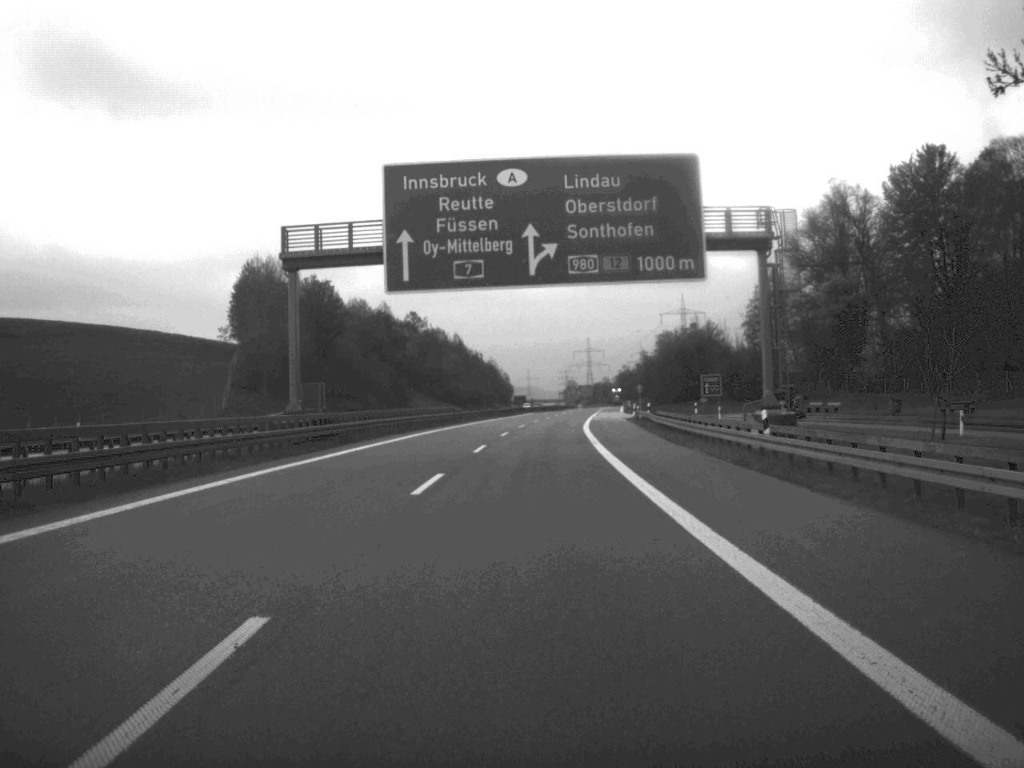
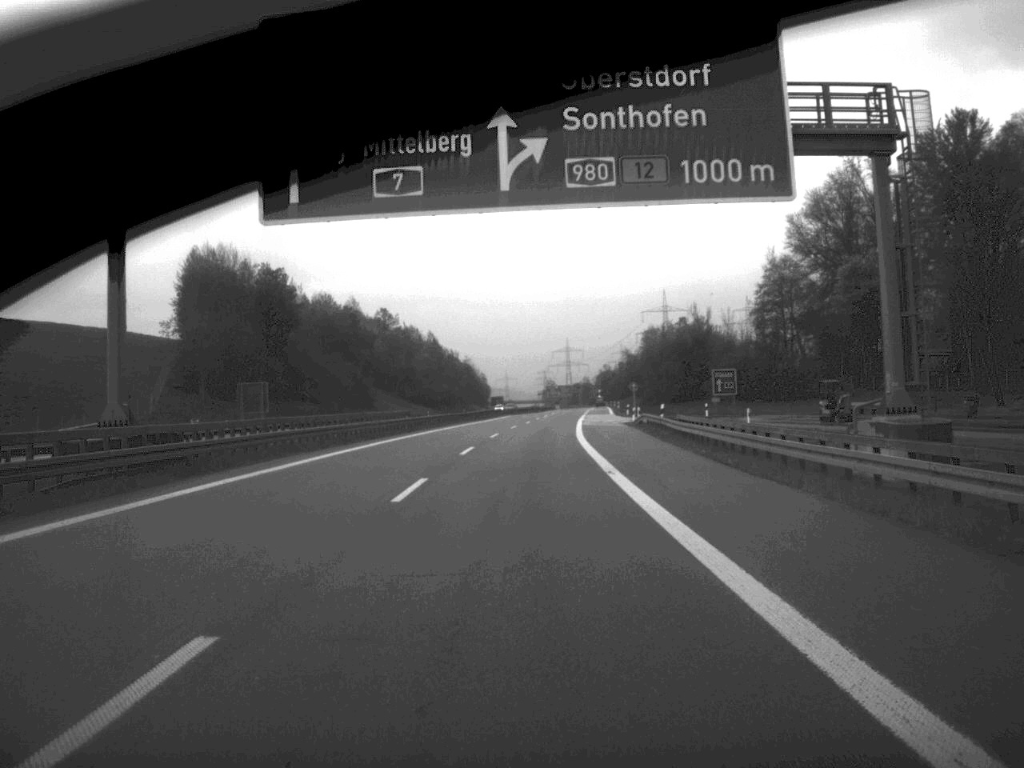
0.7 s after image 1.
(+0.2, +18.5) m; +1°
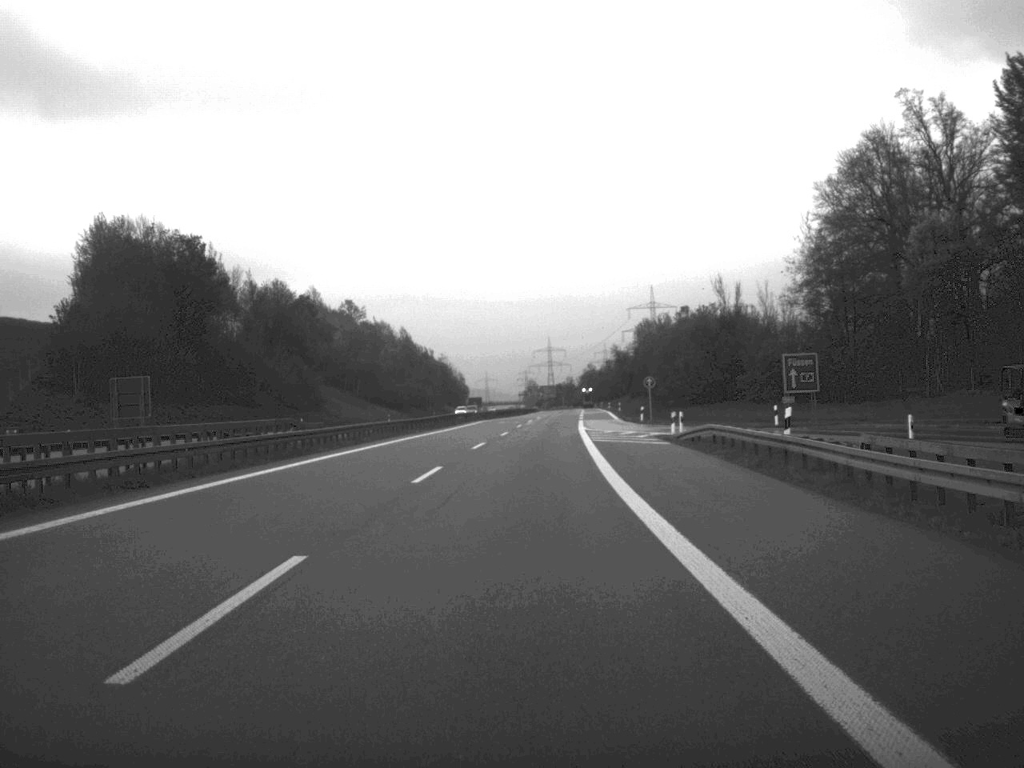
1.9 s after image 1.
(+0.2, +30.7) m; +1°
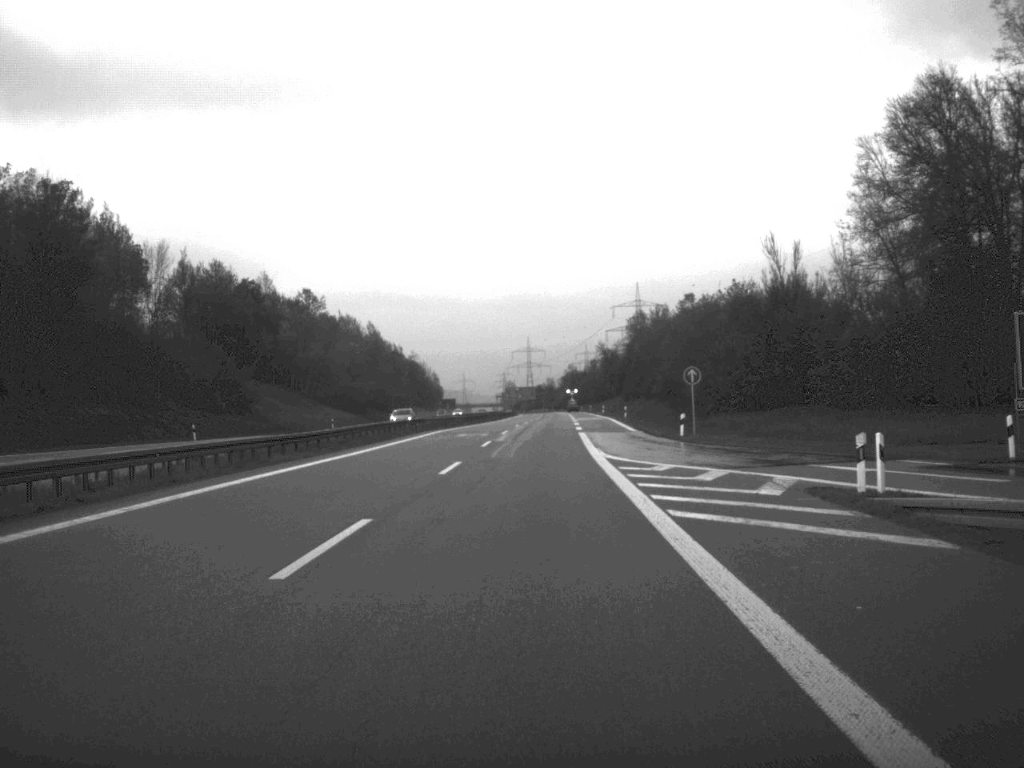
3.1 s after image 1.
(+0.2, +31.1) m; +1°
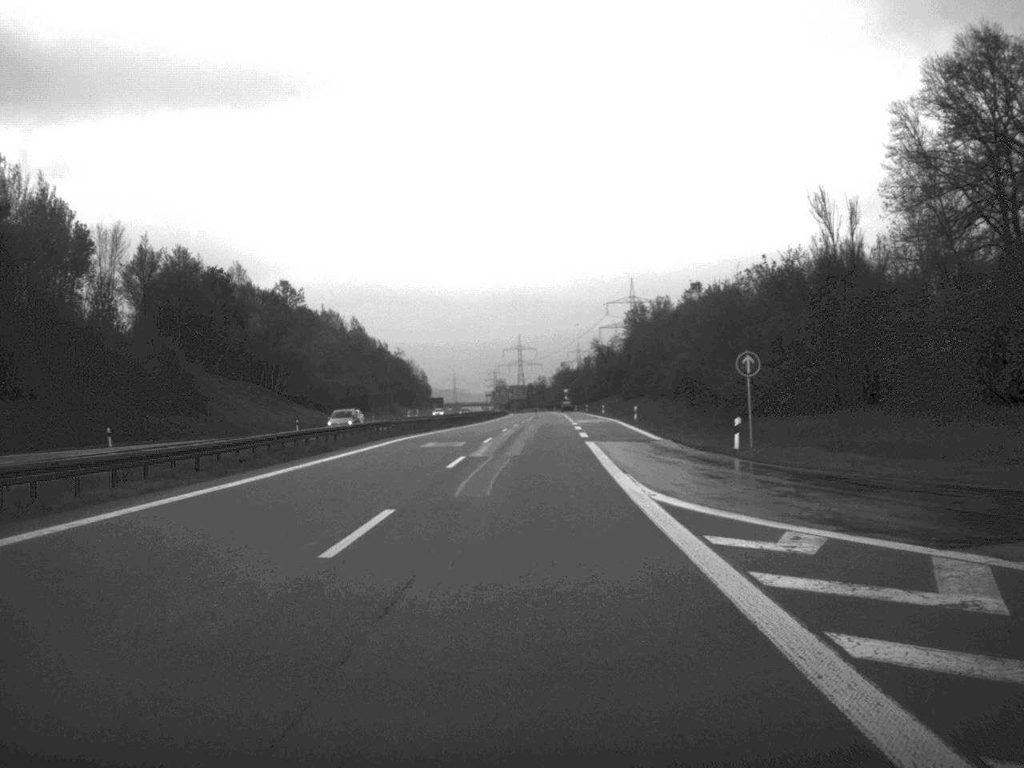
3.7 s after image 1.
(+0.1, +15.8) m; 0°
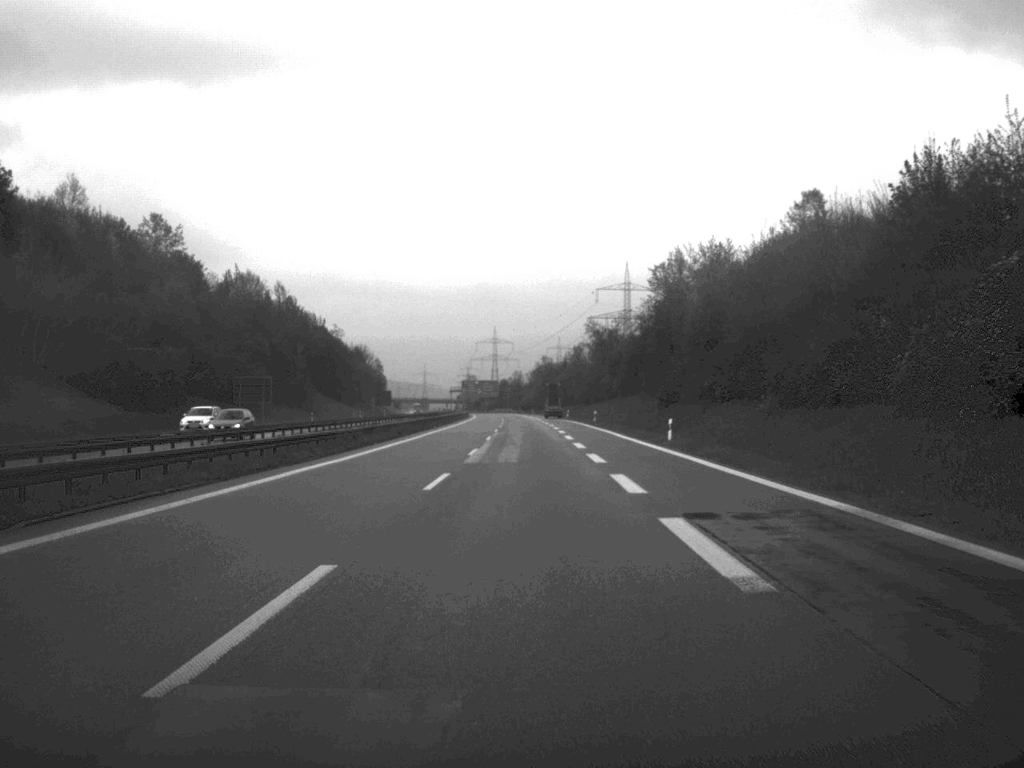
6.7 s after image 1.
(+1.0, +77.5) m; +1°
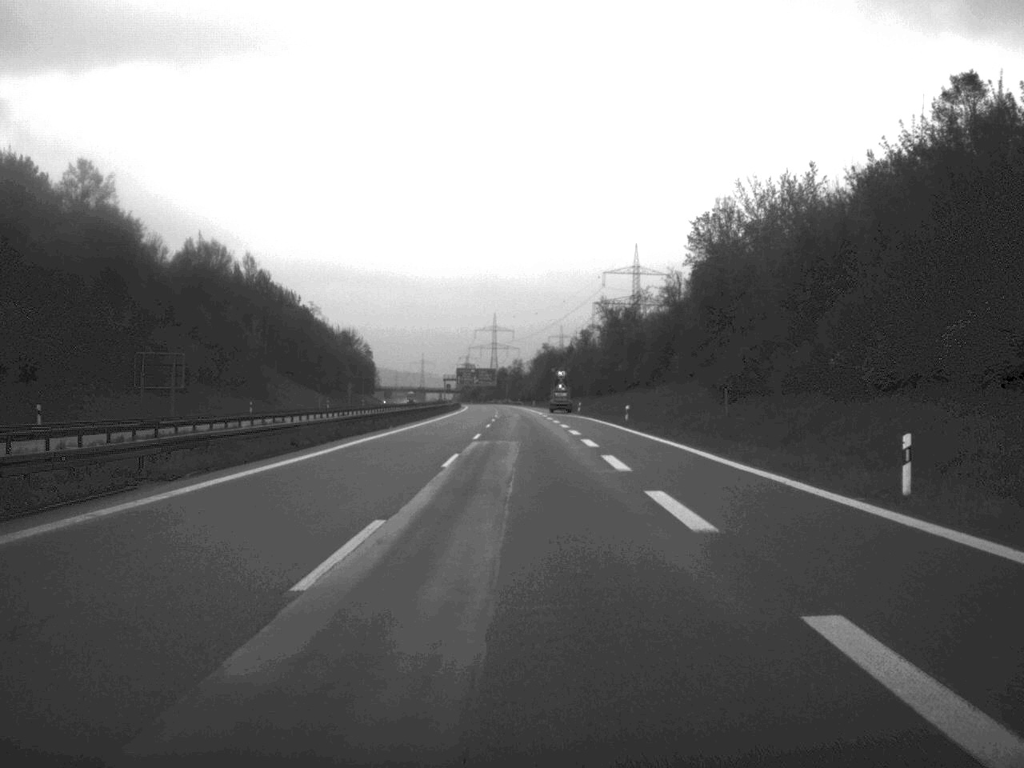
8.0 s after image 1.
(0.0, +31.6) m; 0°
